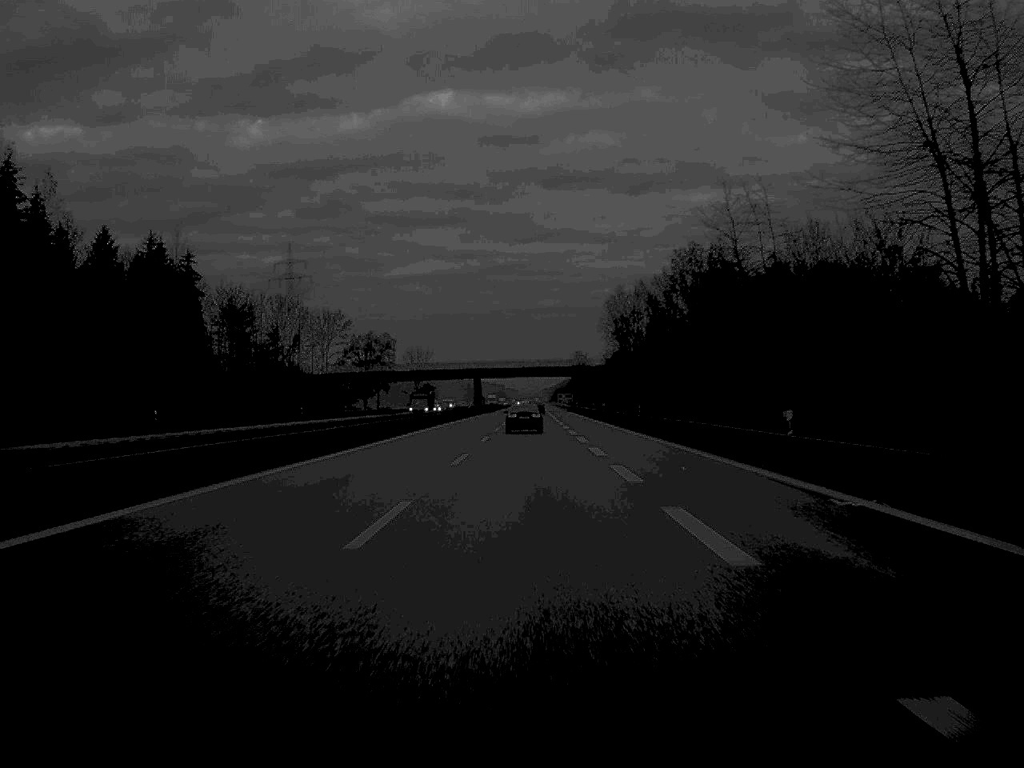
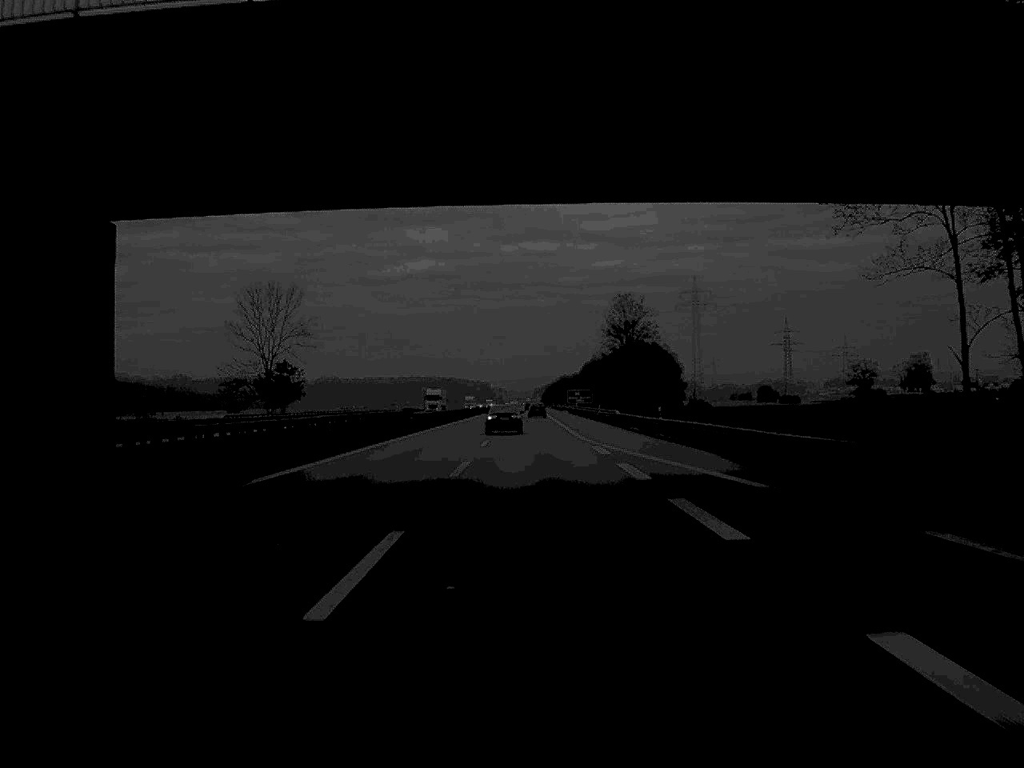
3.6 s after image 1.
(+0.5, +164.8) m; 0°
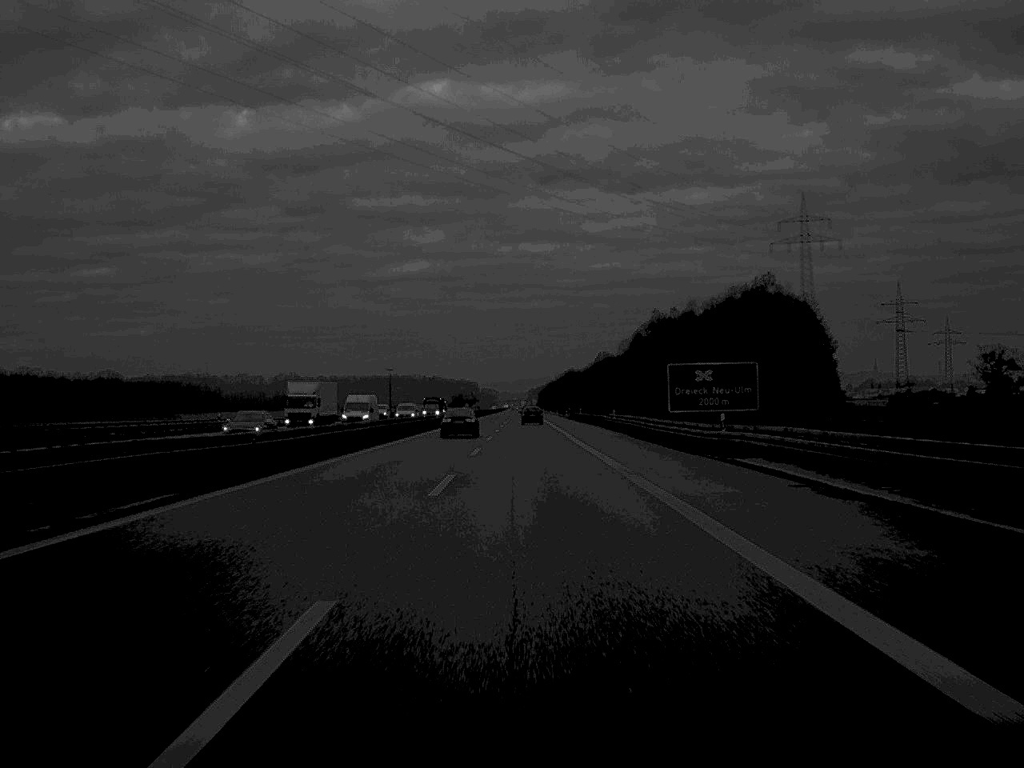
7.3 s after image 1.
(0.0, +166.4) m; 0°
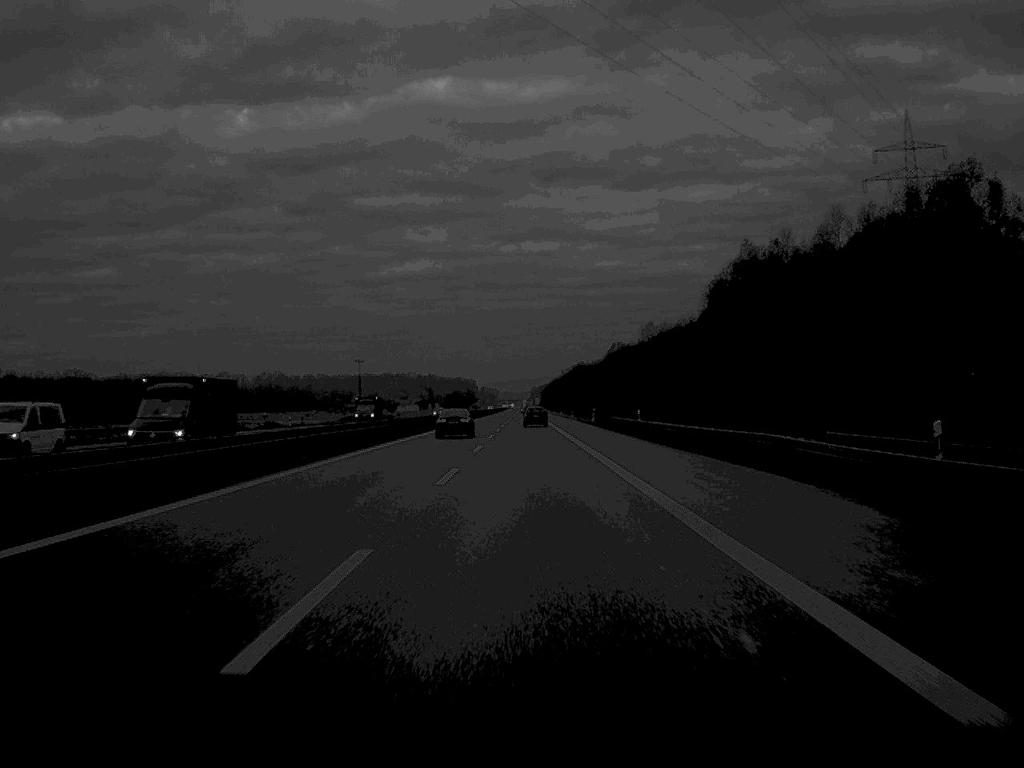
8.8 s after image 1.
(-0.1, +68.0) m; 0°
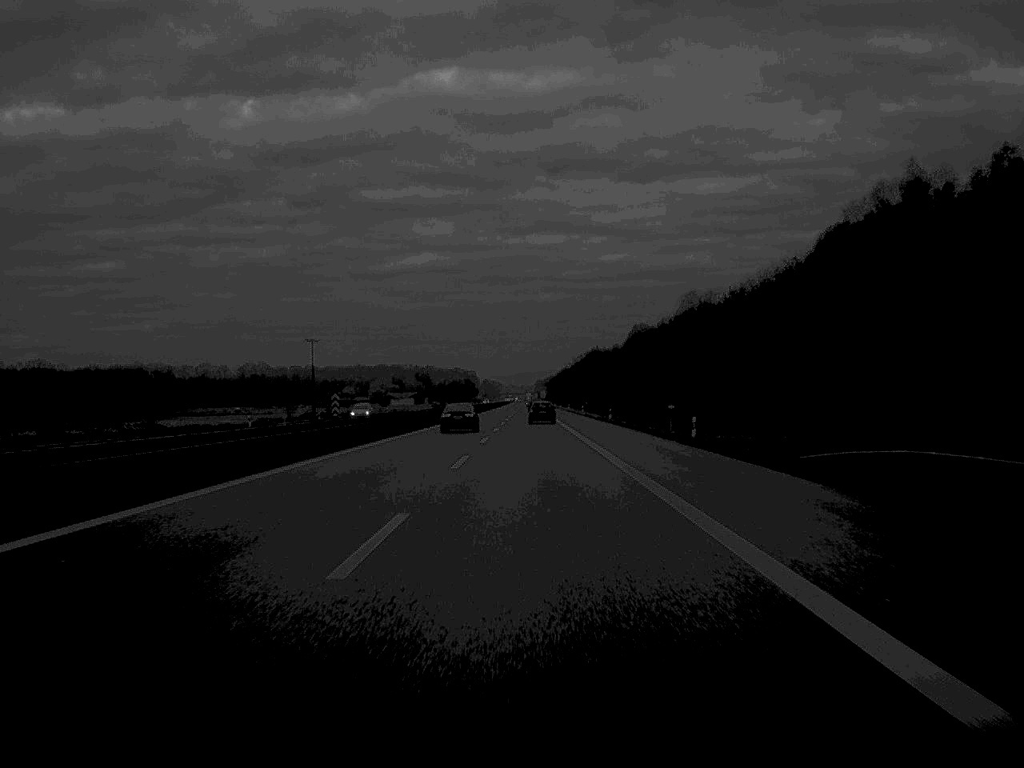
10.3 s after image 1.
(-0.1, +67.8) m; 0°
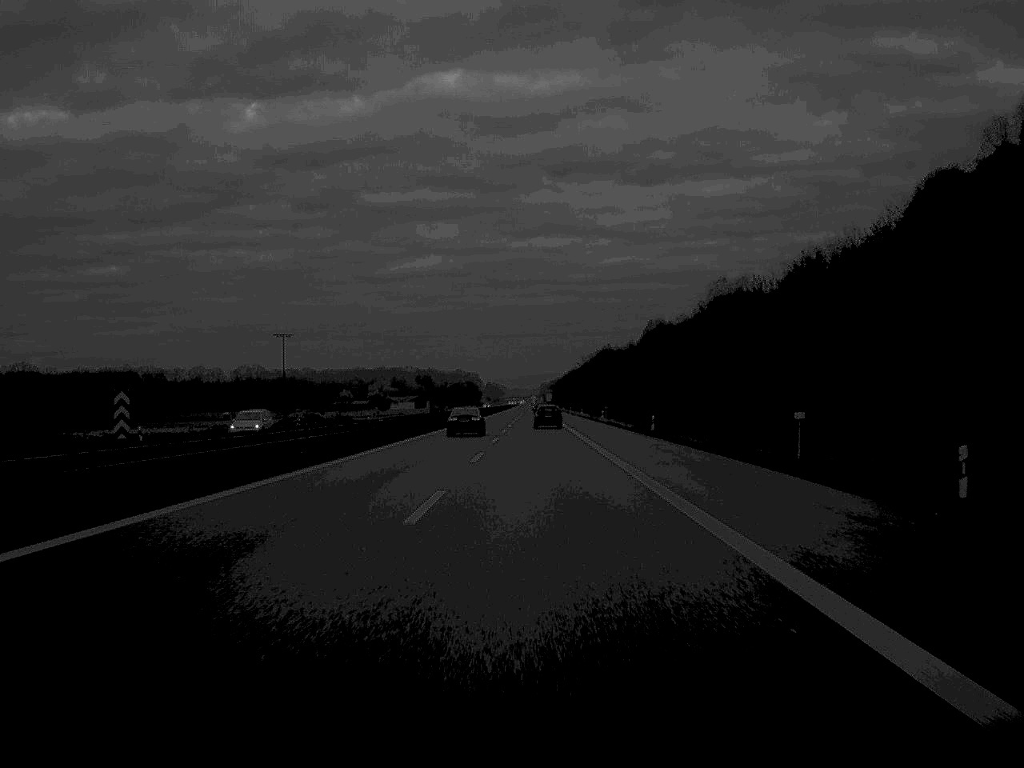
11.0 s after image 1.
(-0.1, +30.0) m; 0°
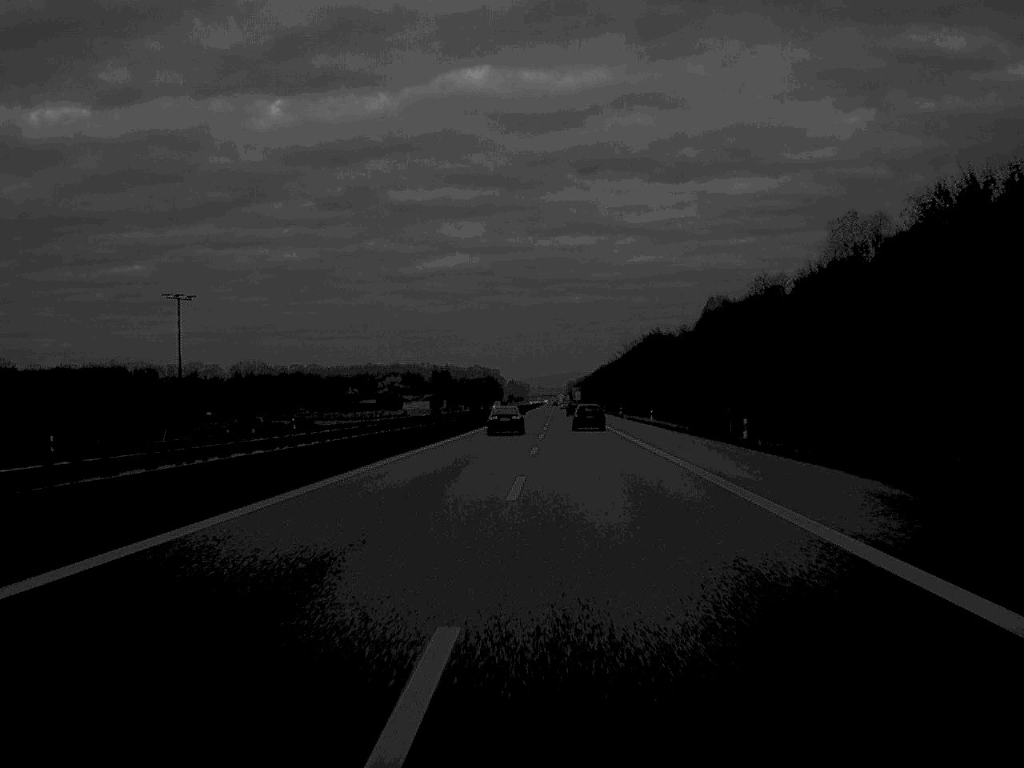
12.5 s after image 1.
(-0.6, +67.7) m; -1°
